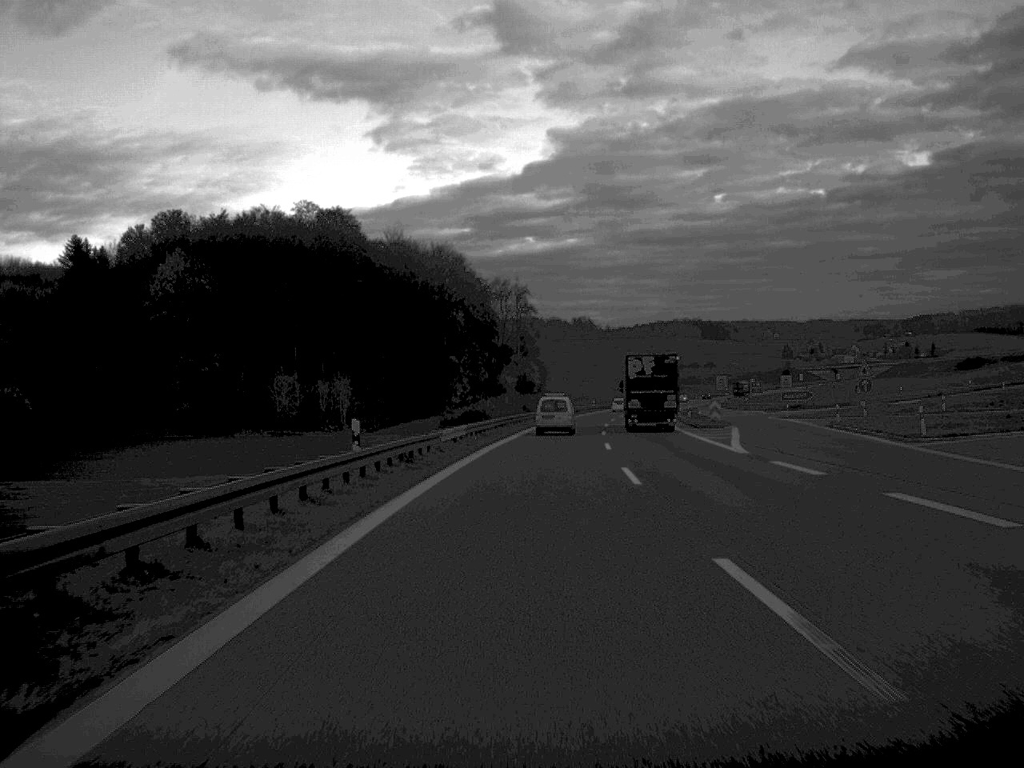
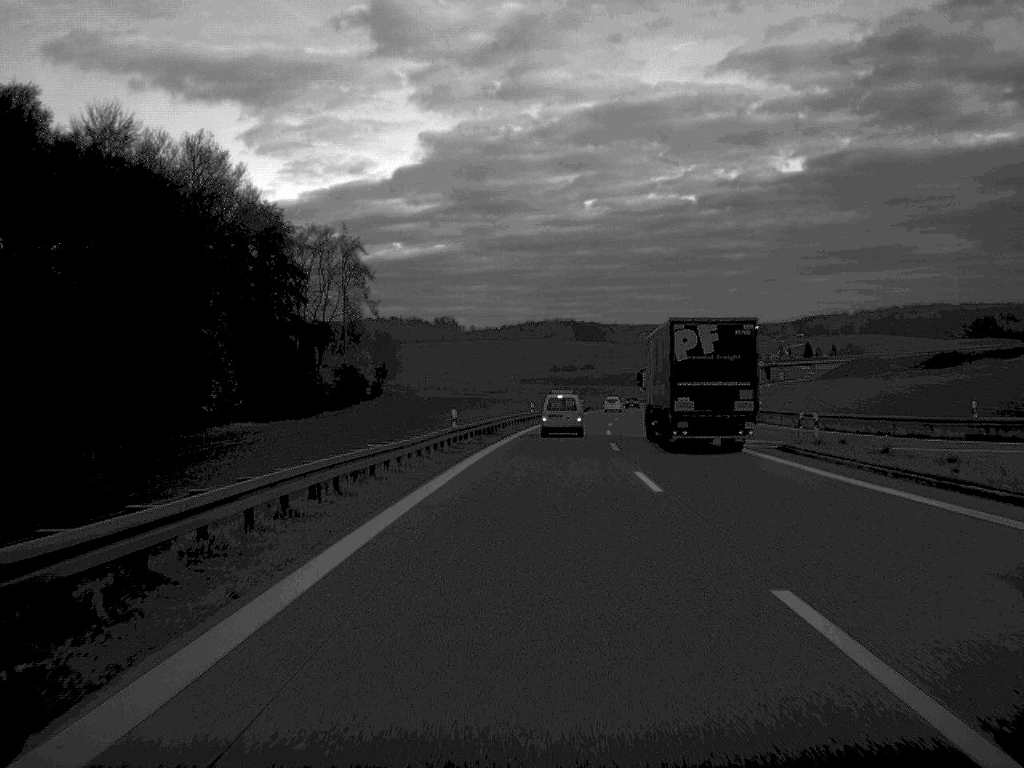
(+5.7, +109.0) m; +6°
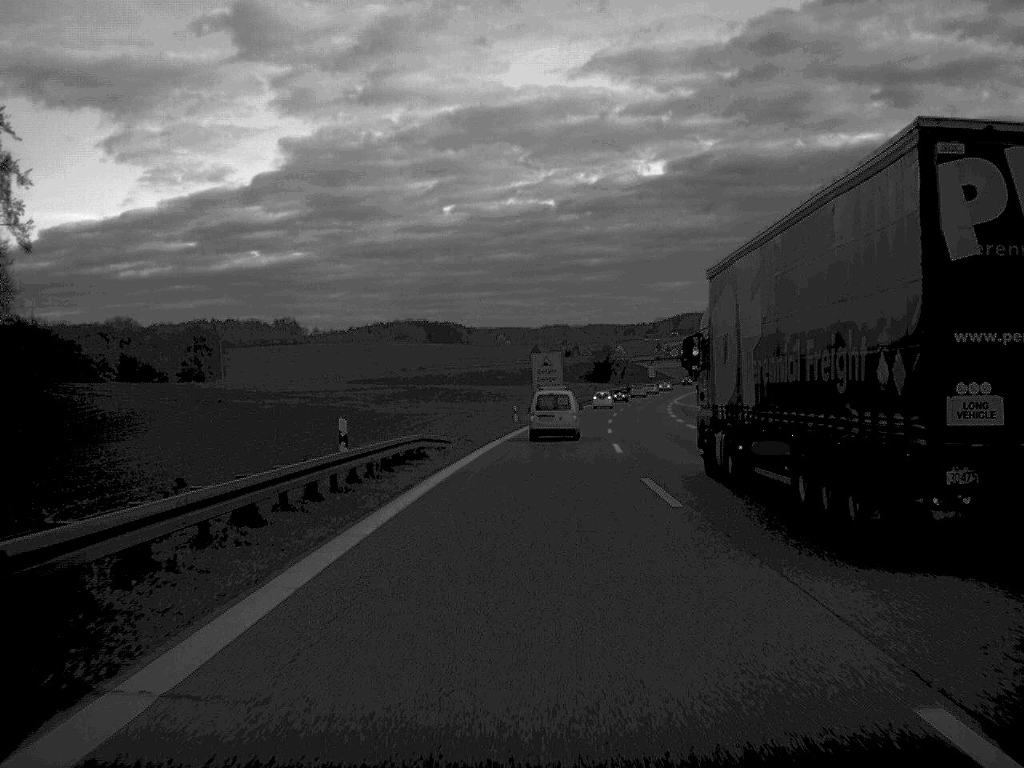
(+6.3, +110.9) m; +6°
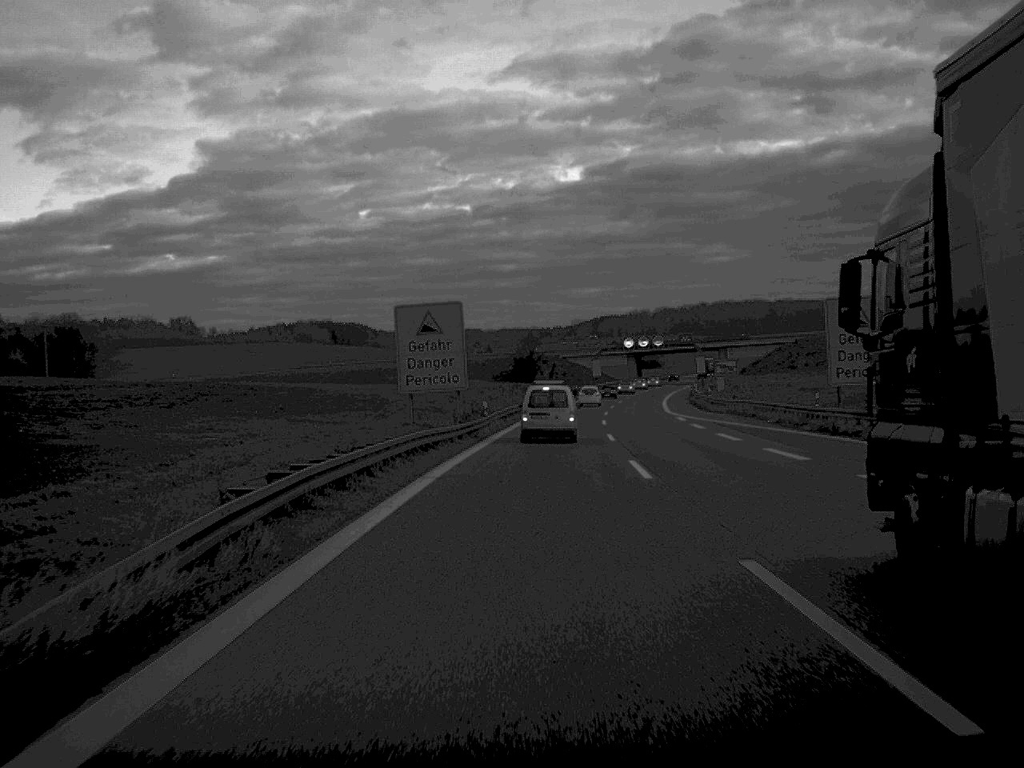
(+2.1, +64.8) m; +4°
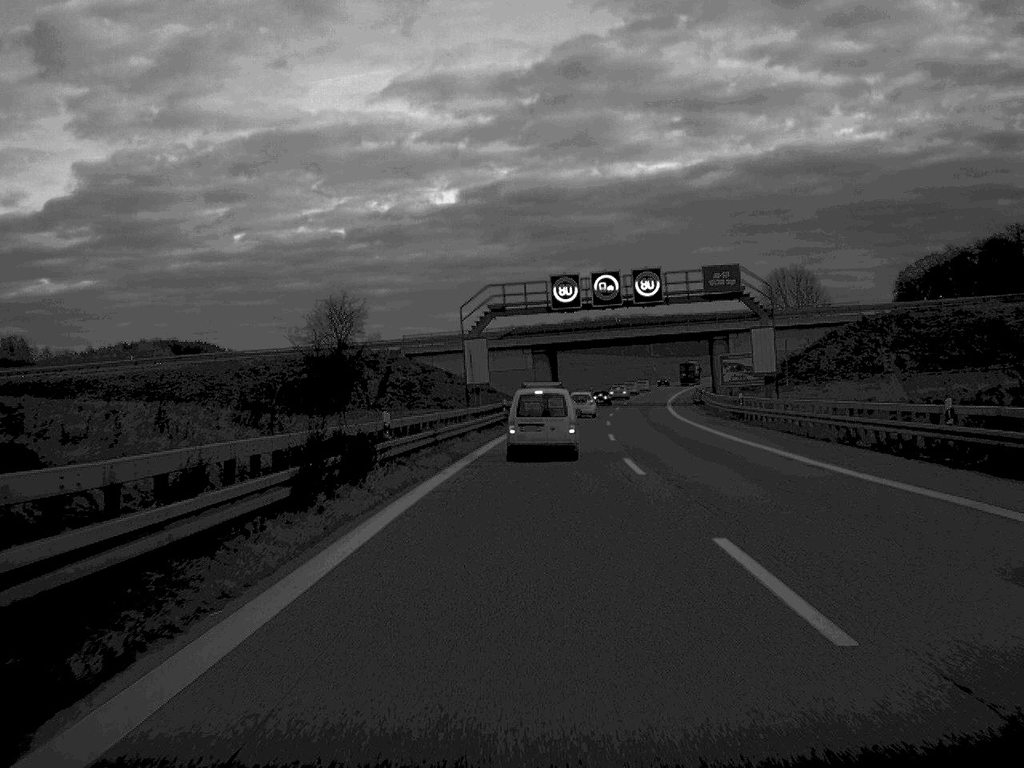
(+5.1, +104.1) m; +6°
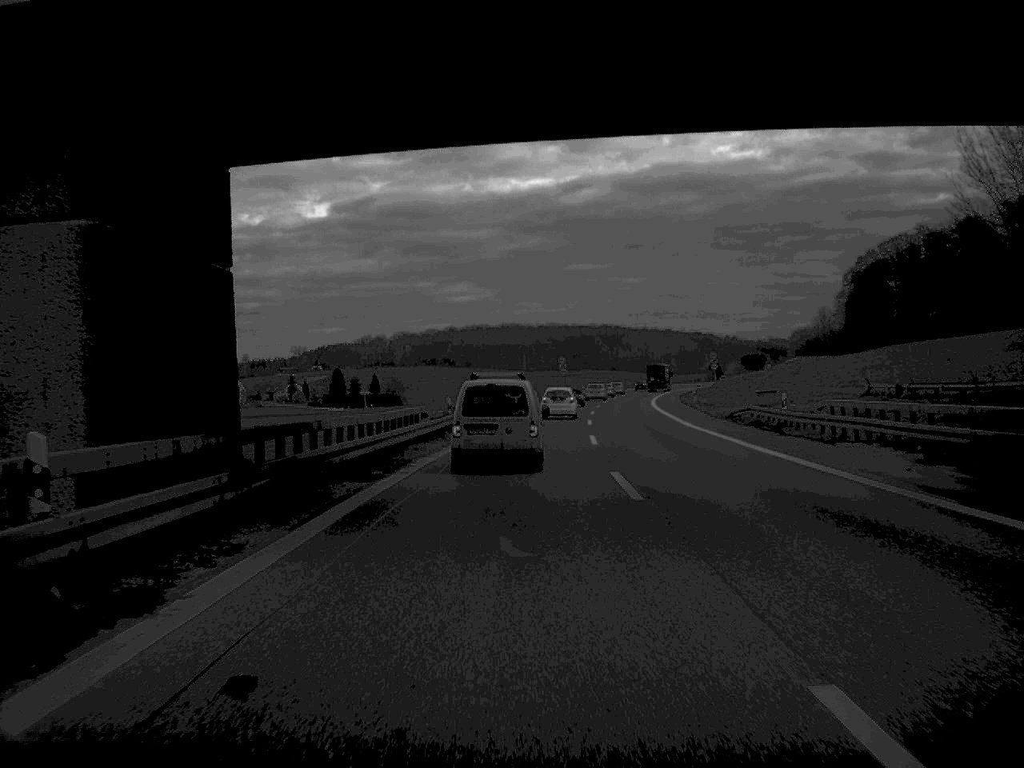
(+5.0, +95.9) m; +6°
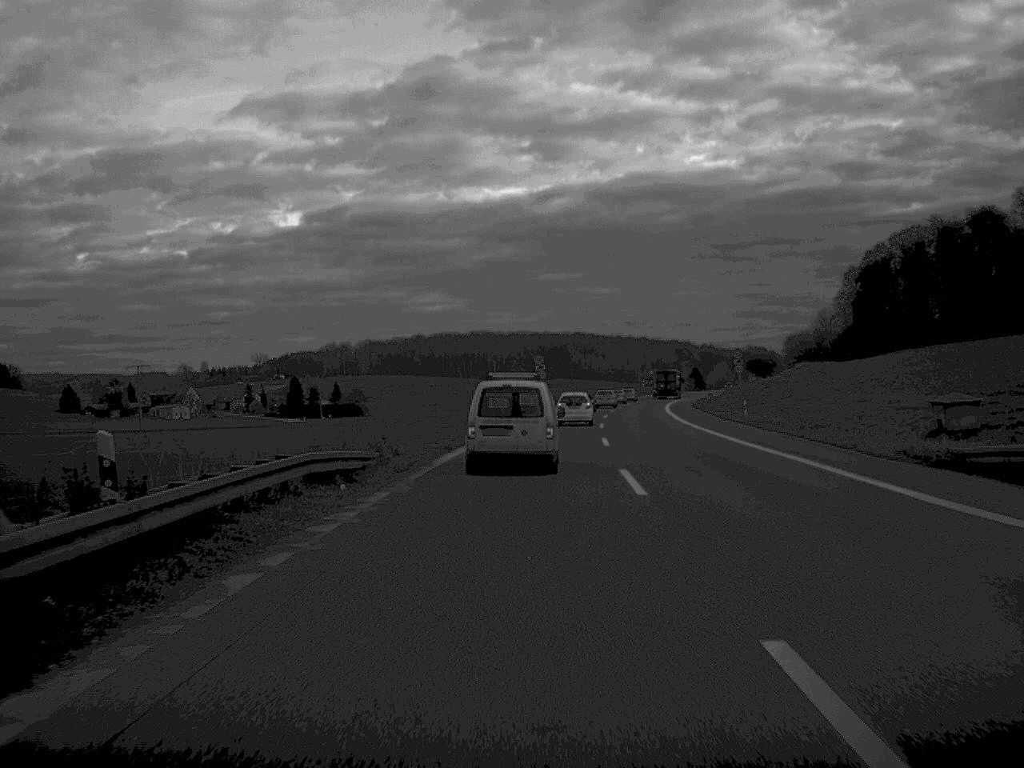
(+0.4, +34.7) m; +1°
